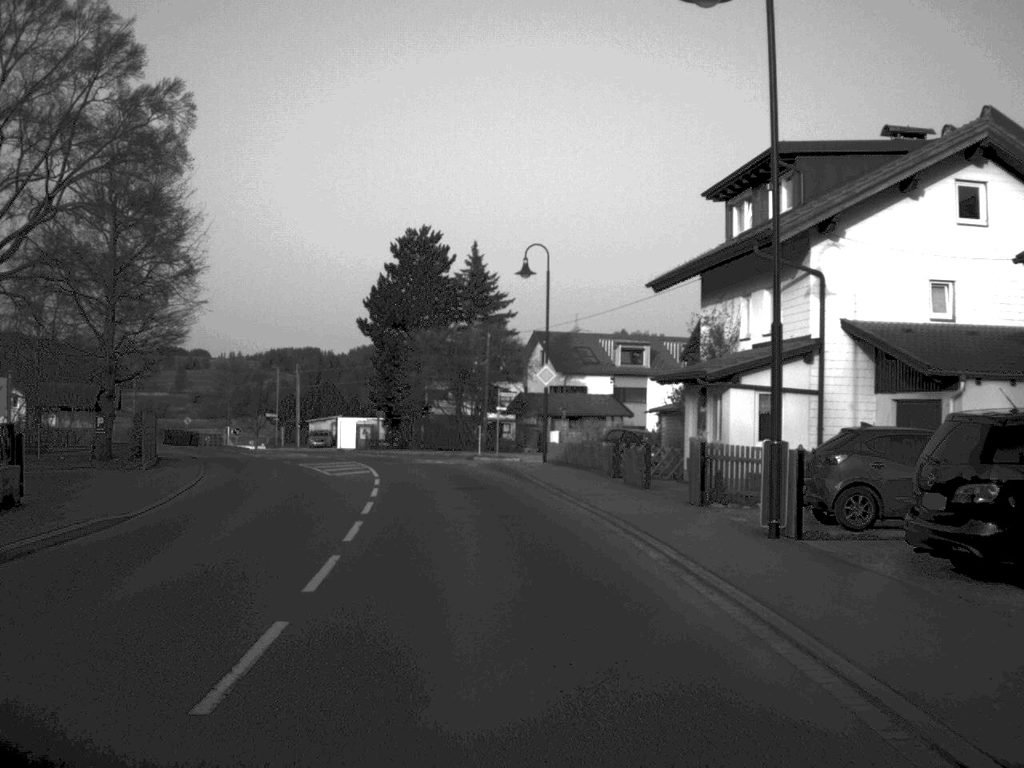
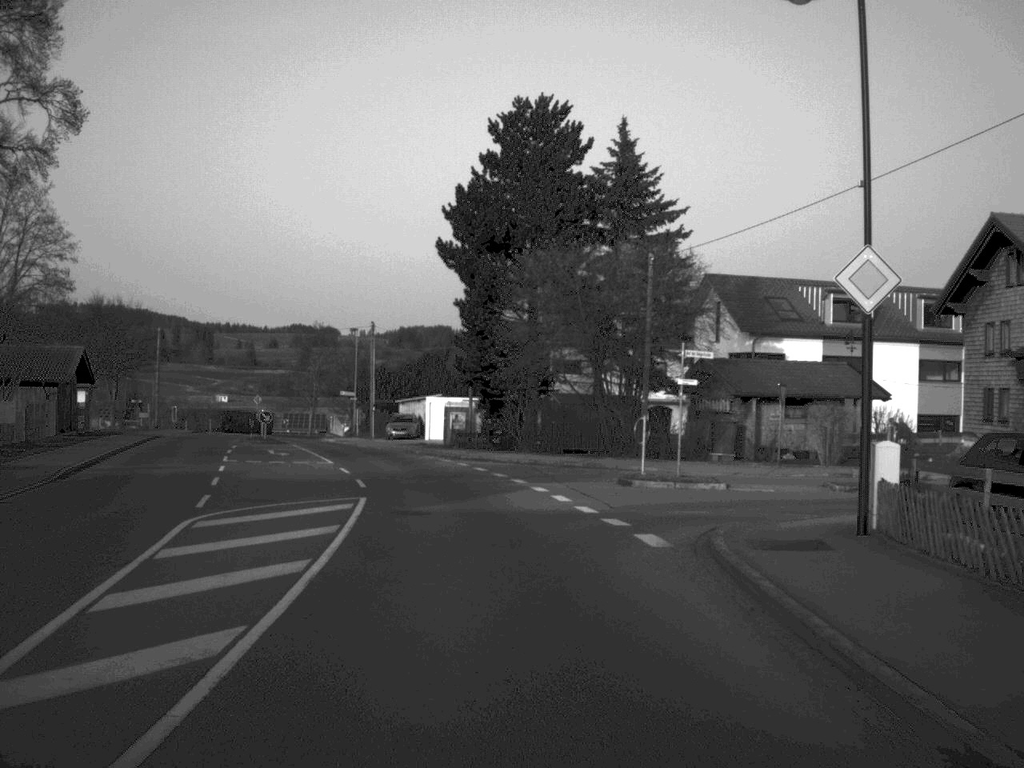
(-1.5, +29.2) m; -6°
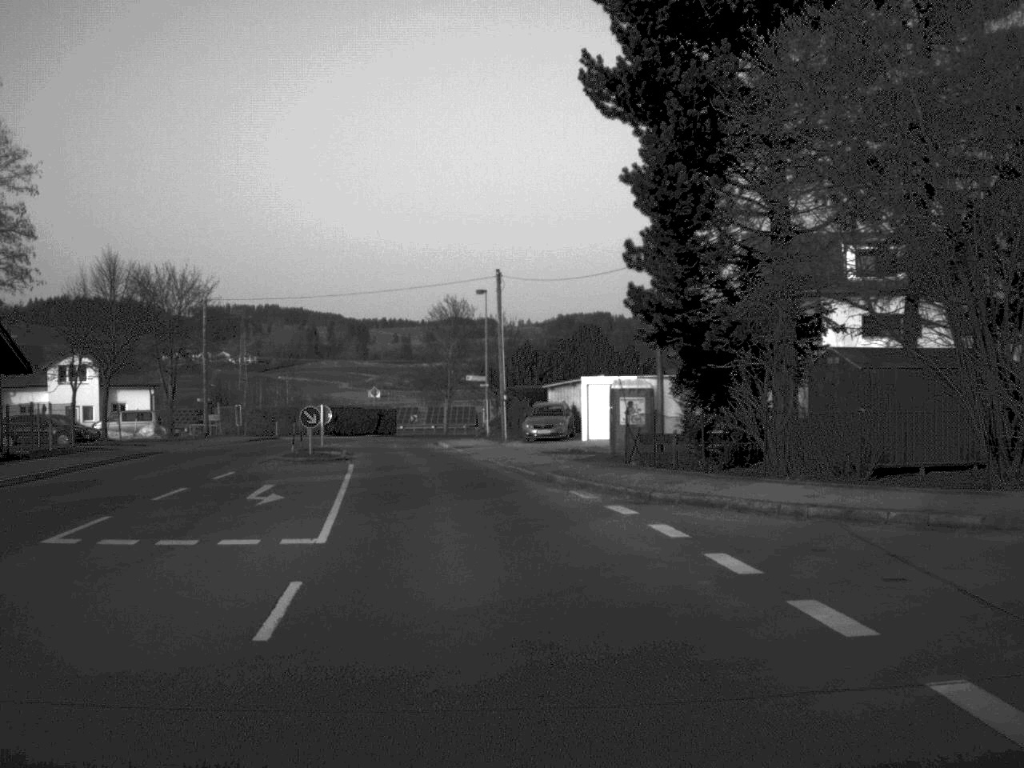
(-1.5, +24.1) m; -7°
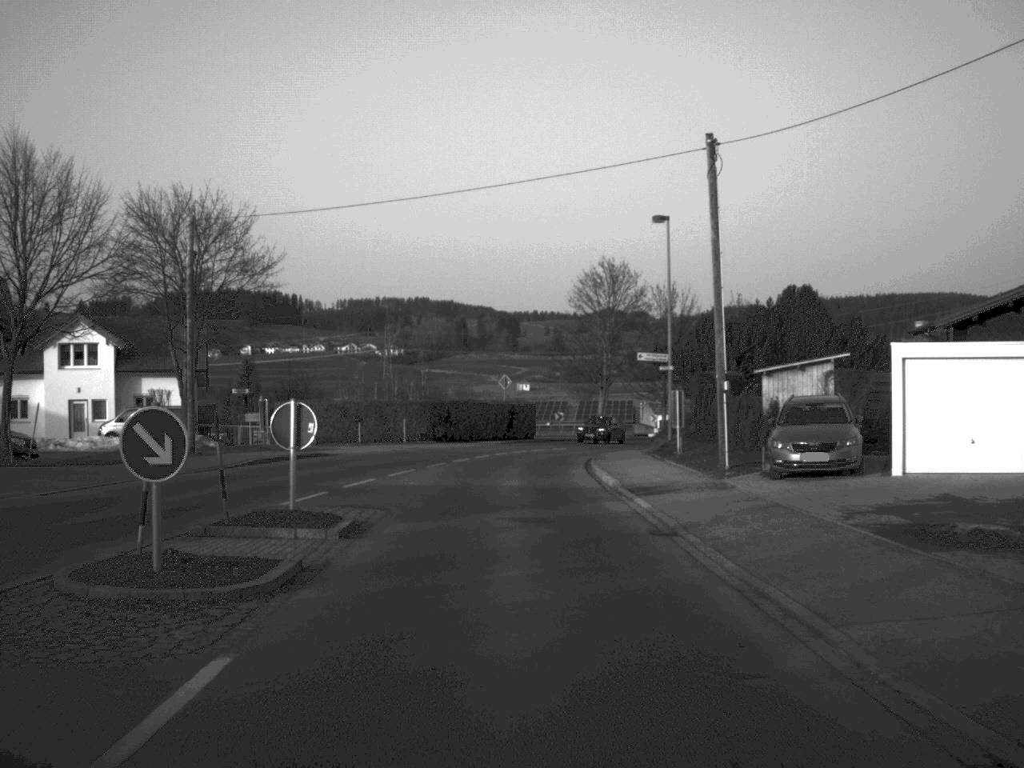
(-1.6, +25.6) m; -7°
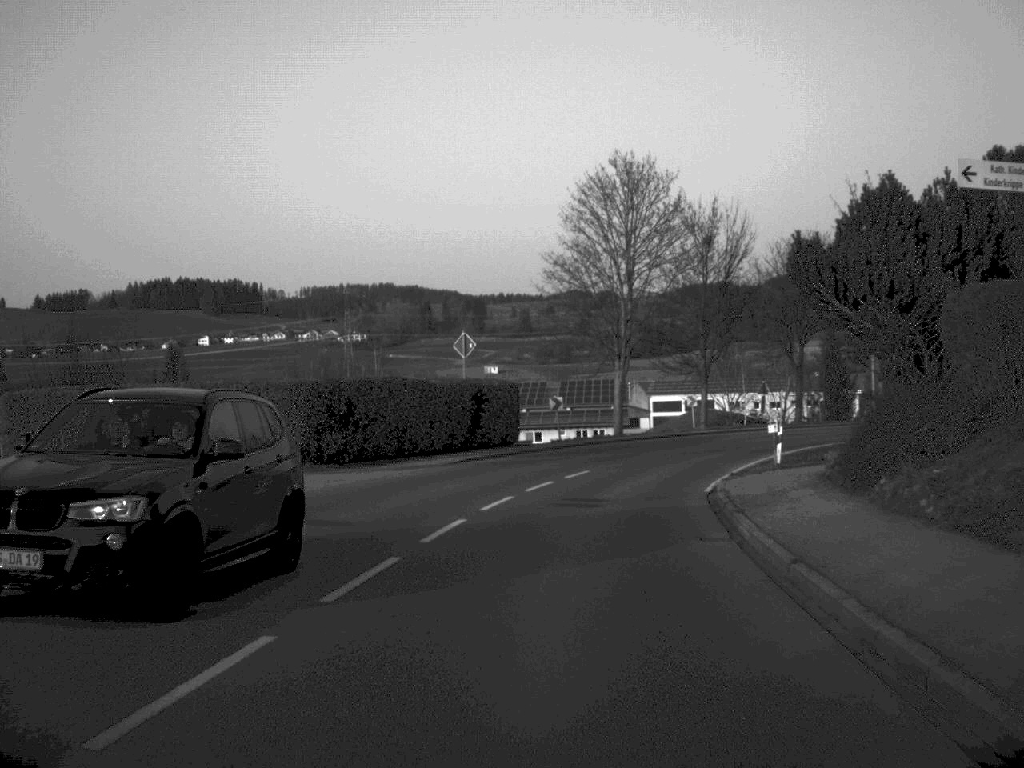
(-0.3, +31.9) m; +2°
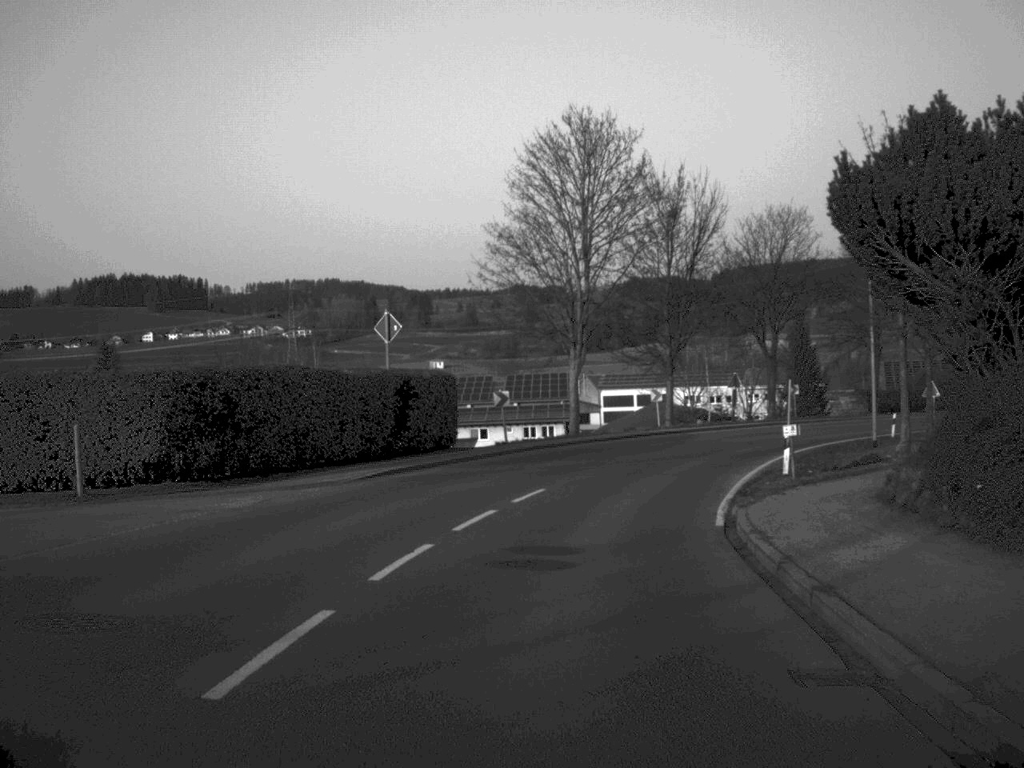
(+0.2, +7.7) m; +2°
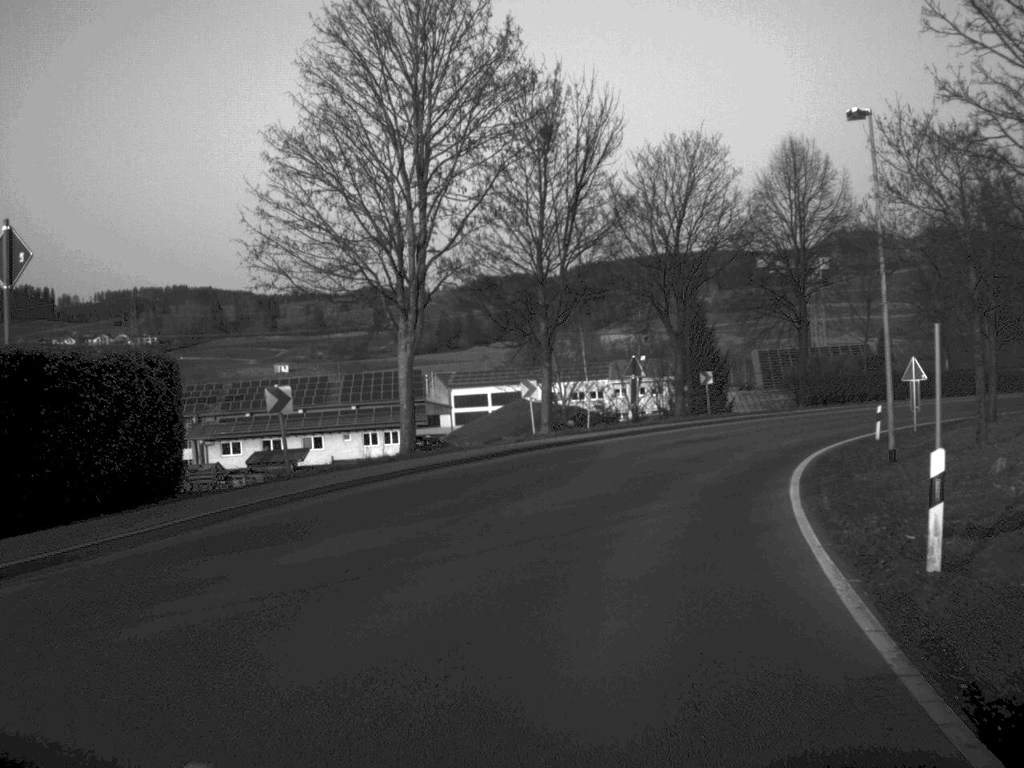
(+0.9, +17.3) m; +7°
